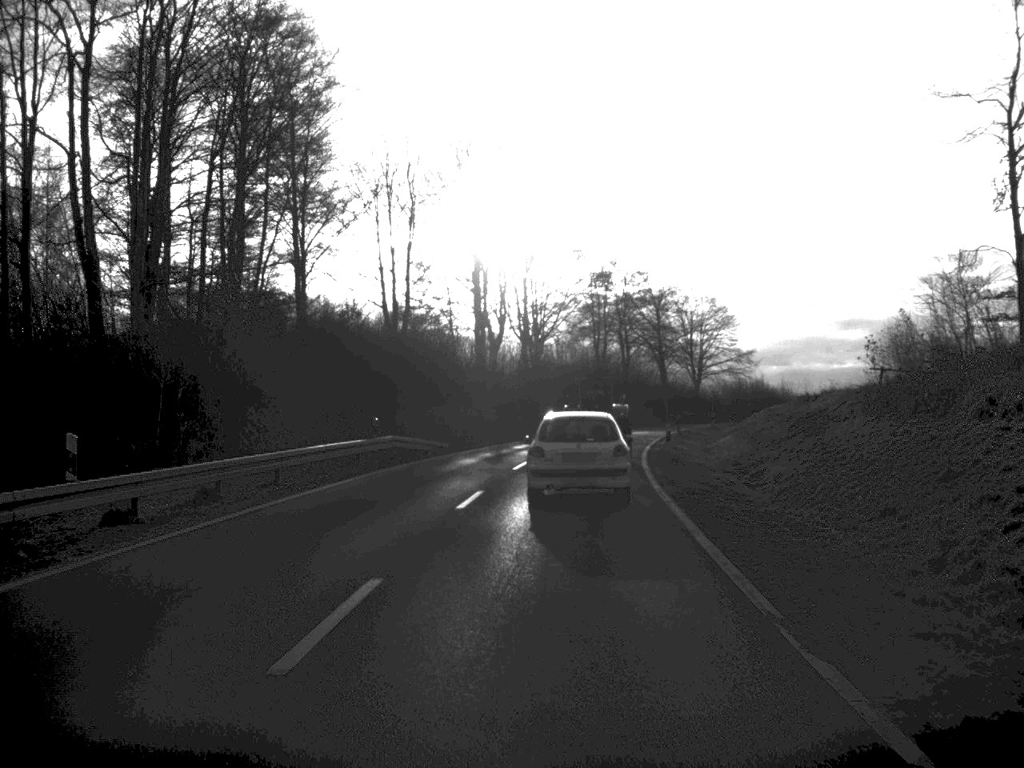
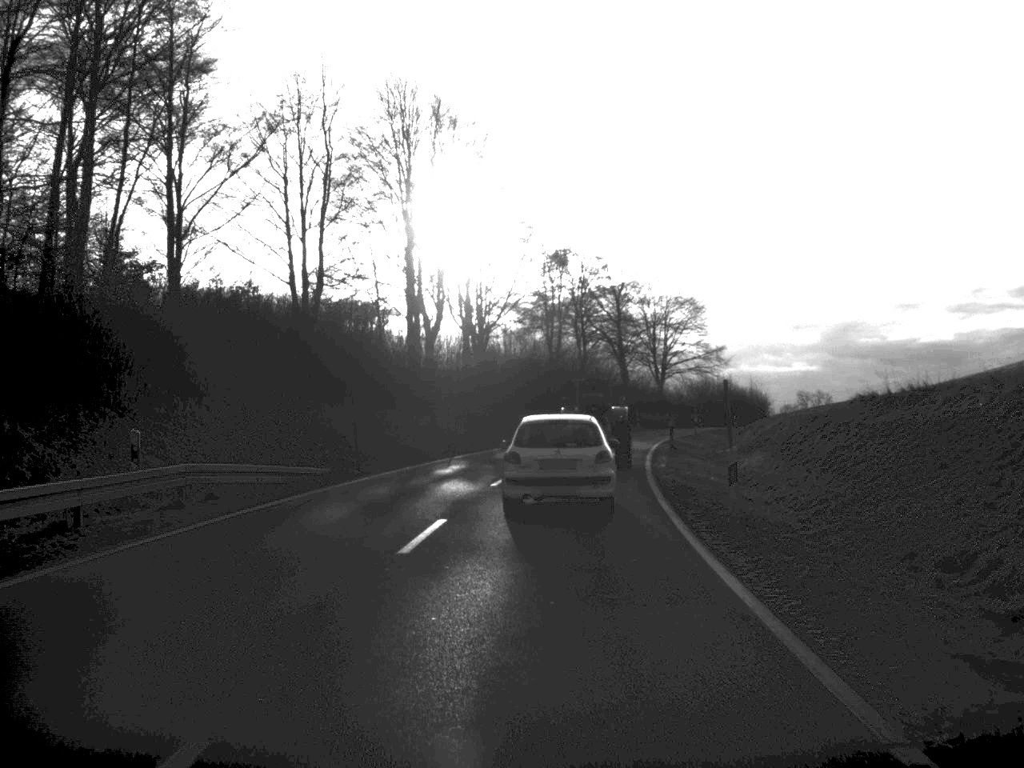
(+0.4, +17.6) m; +2°
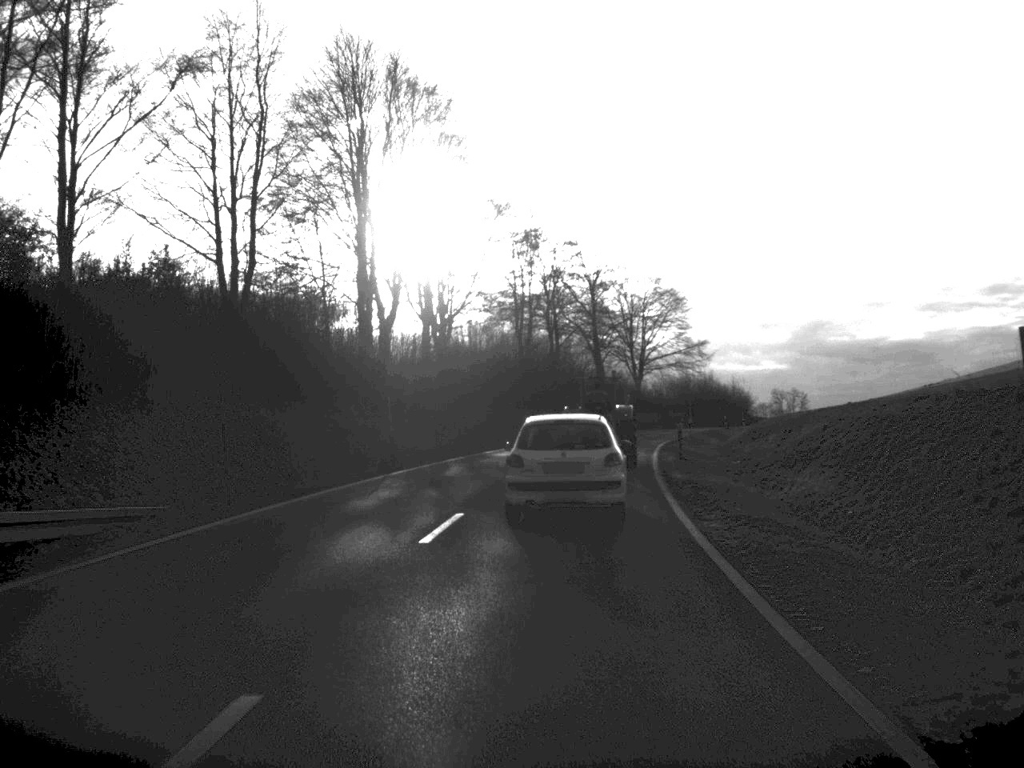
(+0.1, +10.8) m; +1°
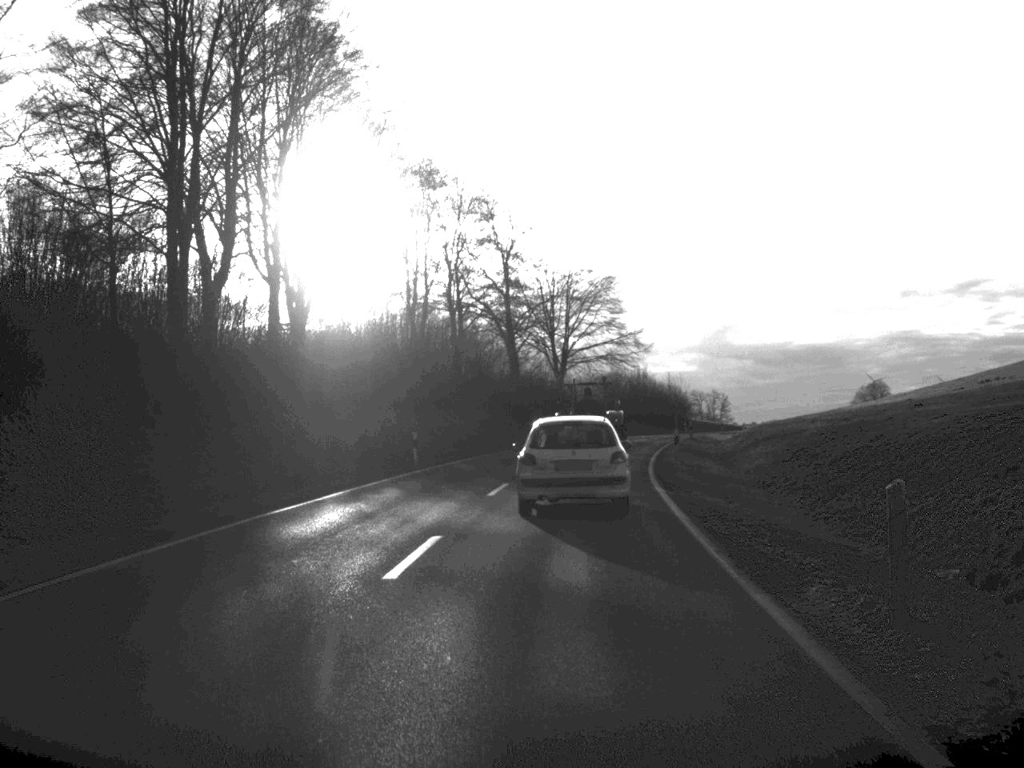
(+0.9, +26.2) m; +4°
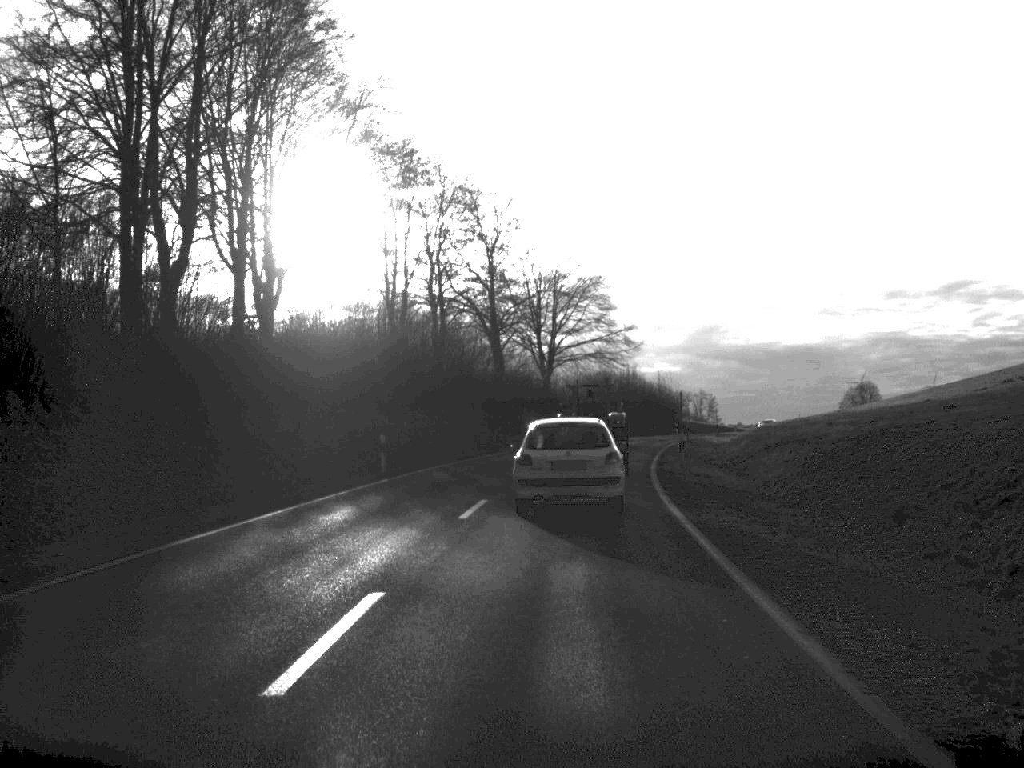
(0.0, +4.8) m; +1°
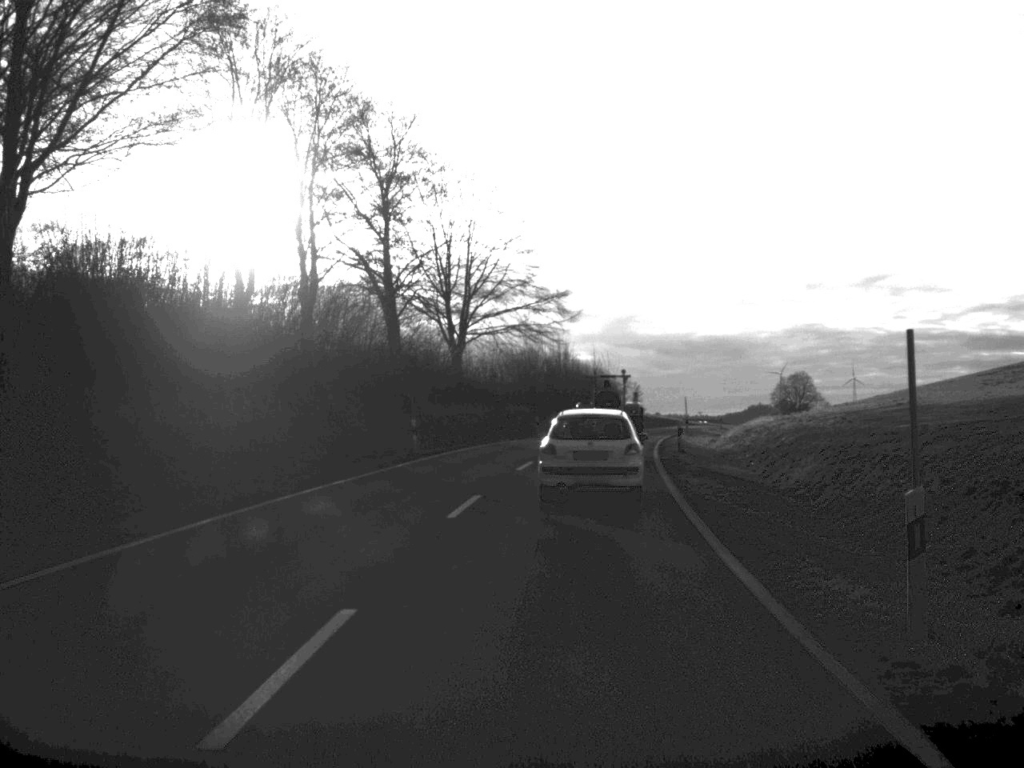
(+0.7, +24.8) m; +4°
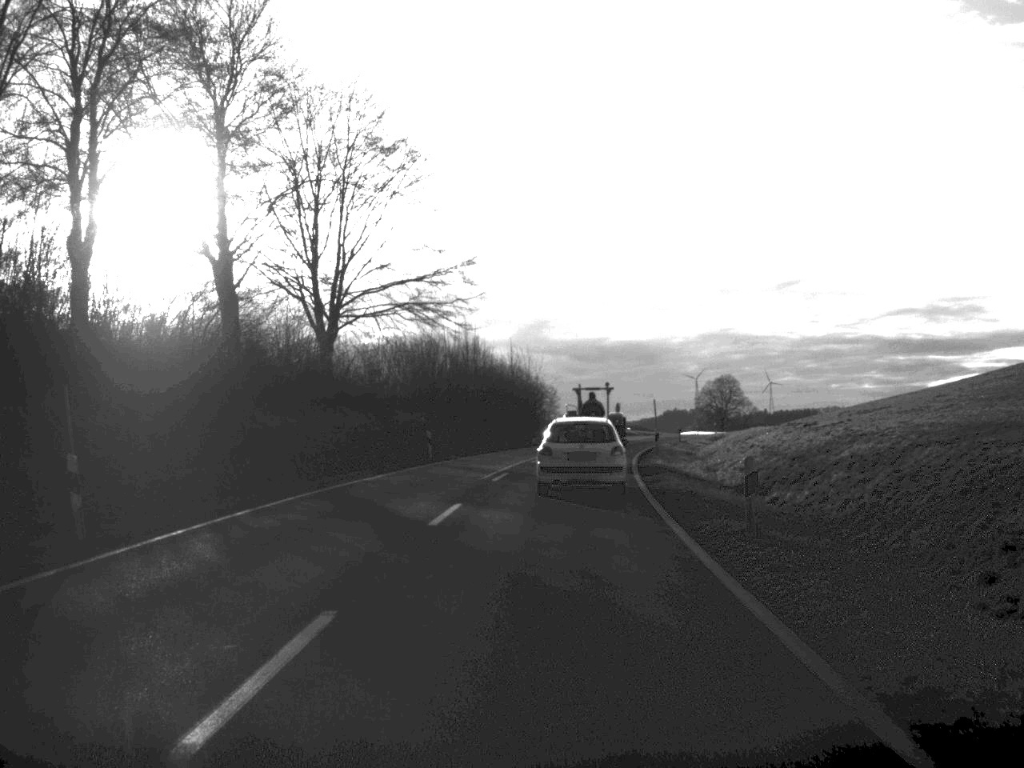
(+0.8, +23.5) m; +4°
